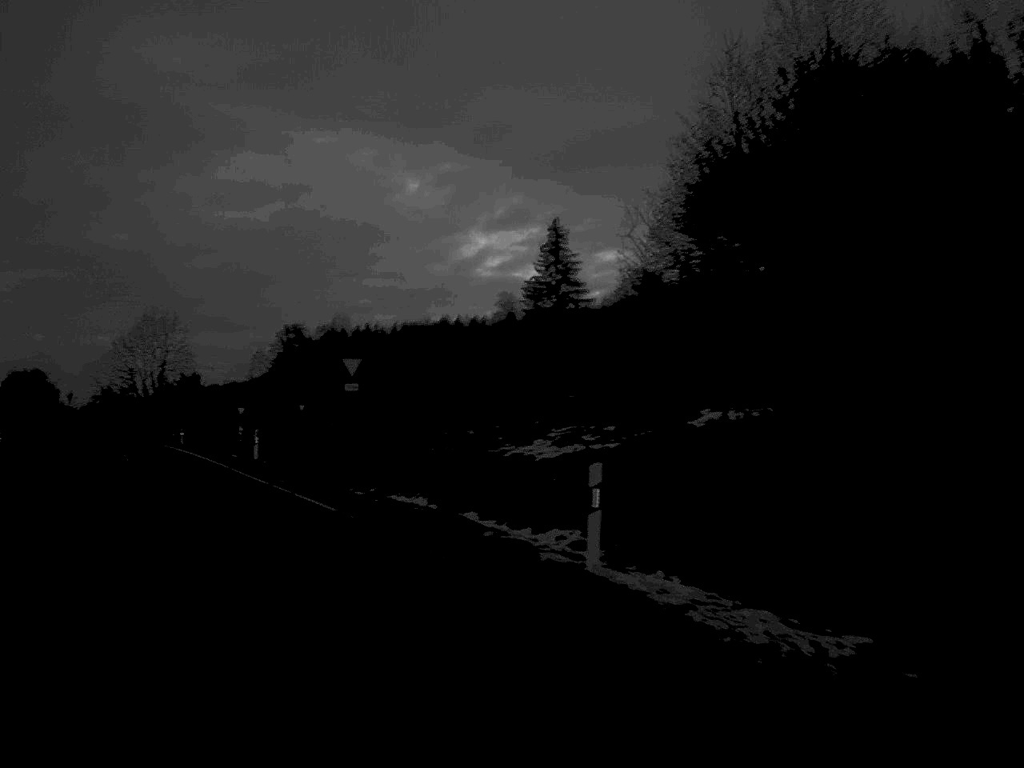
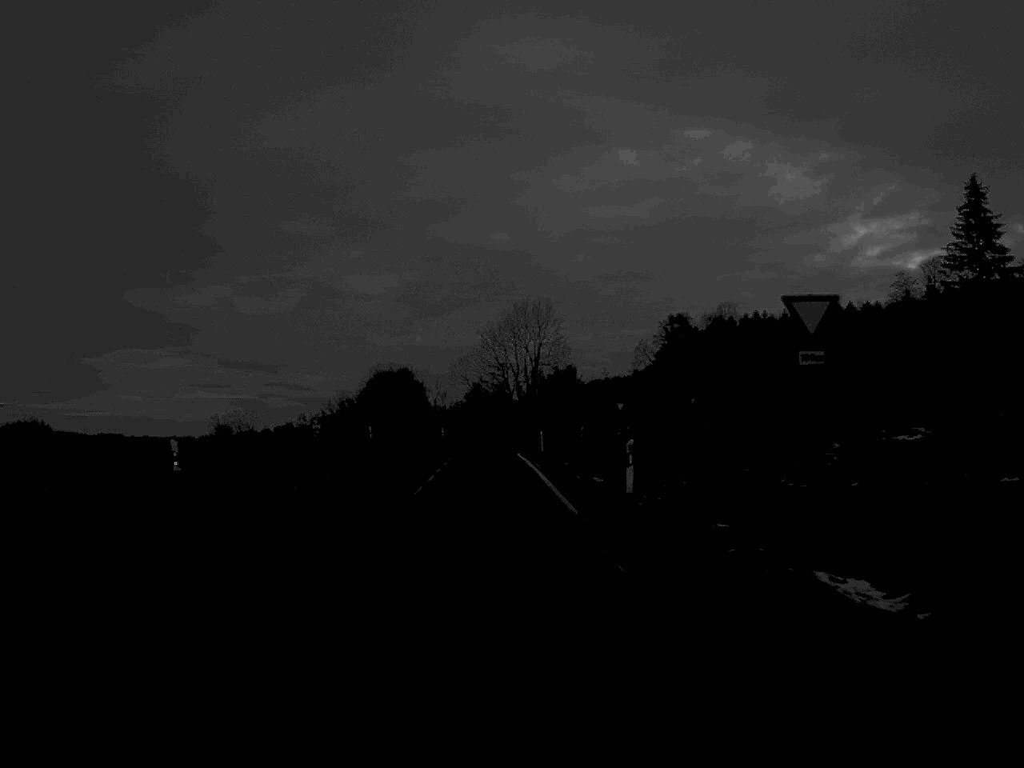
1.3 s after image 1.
(-2.9, +16.8) m; -16°
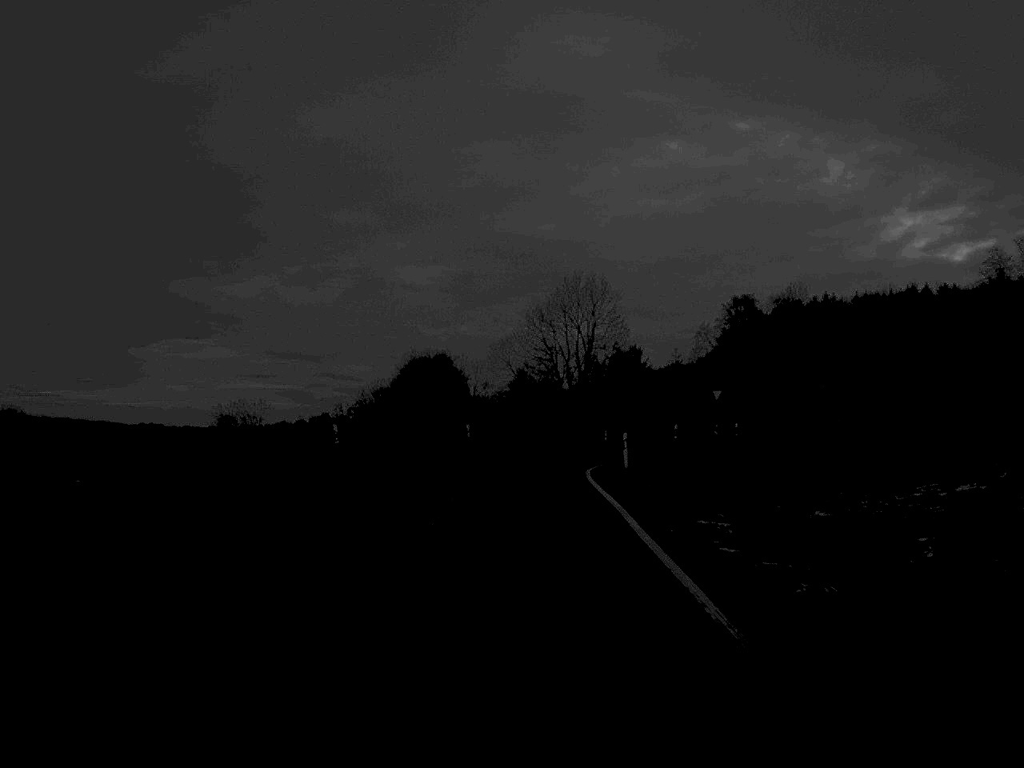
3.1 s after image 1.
(-0.6, +25.4) m; -2°
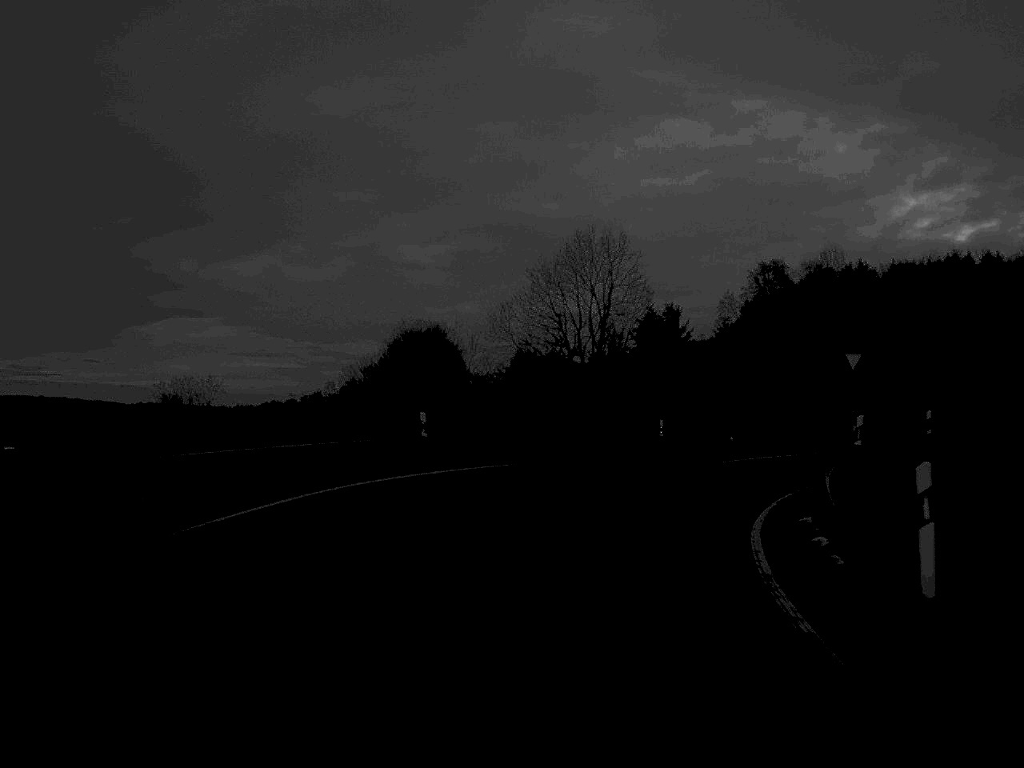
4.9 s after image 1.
(-0.1, +26.9) m; 0°
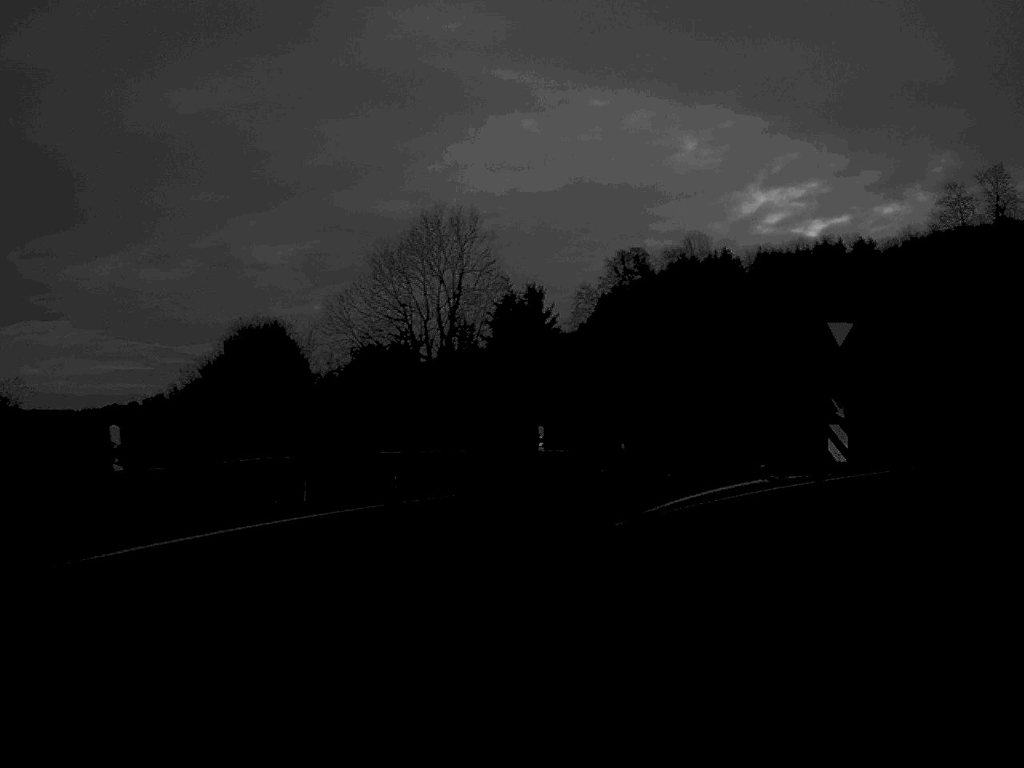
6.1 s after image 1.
(+0.7, +13.9) m; +7°
